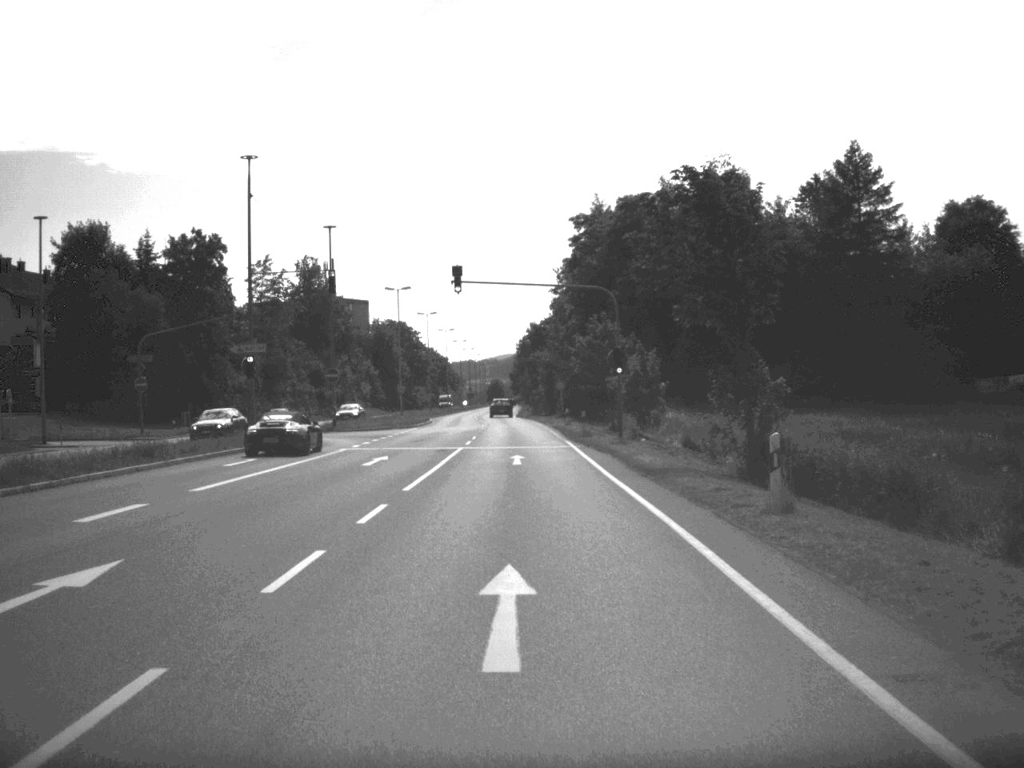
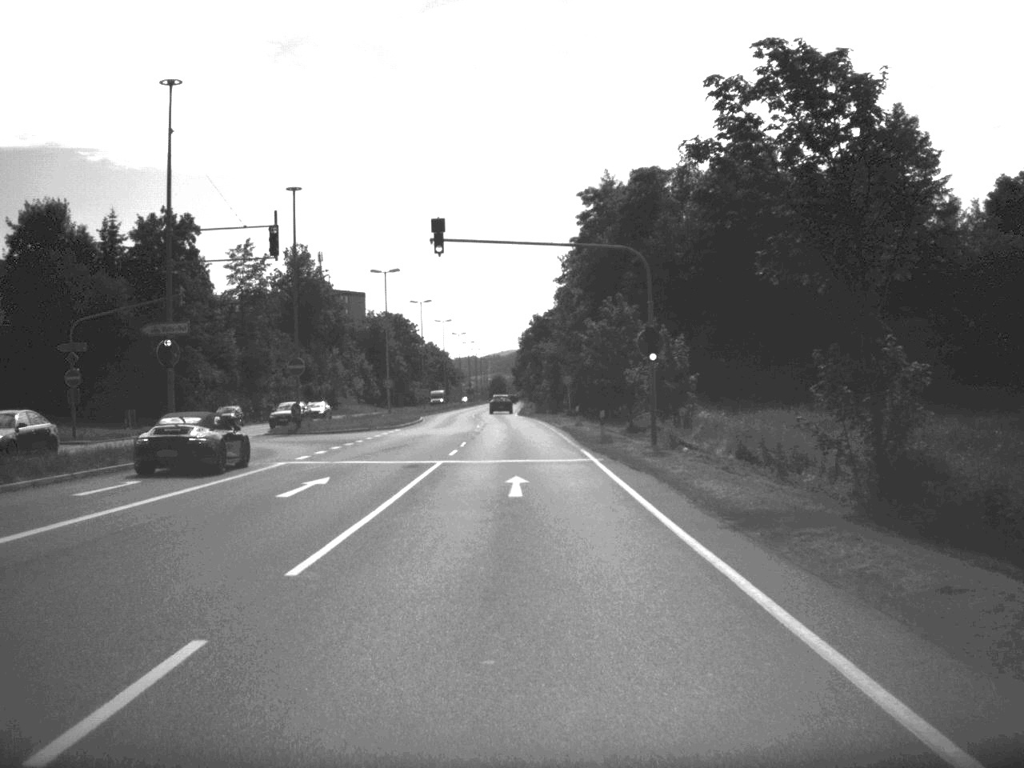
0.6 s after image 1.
(0.0, +10.9) m; 0°
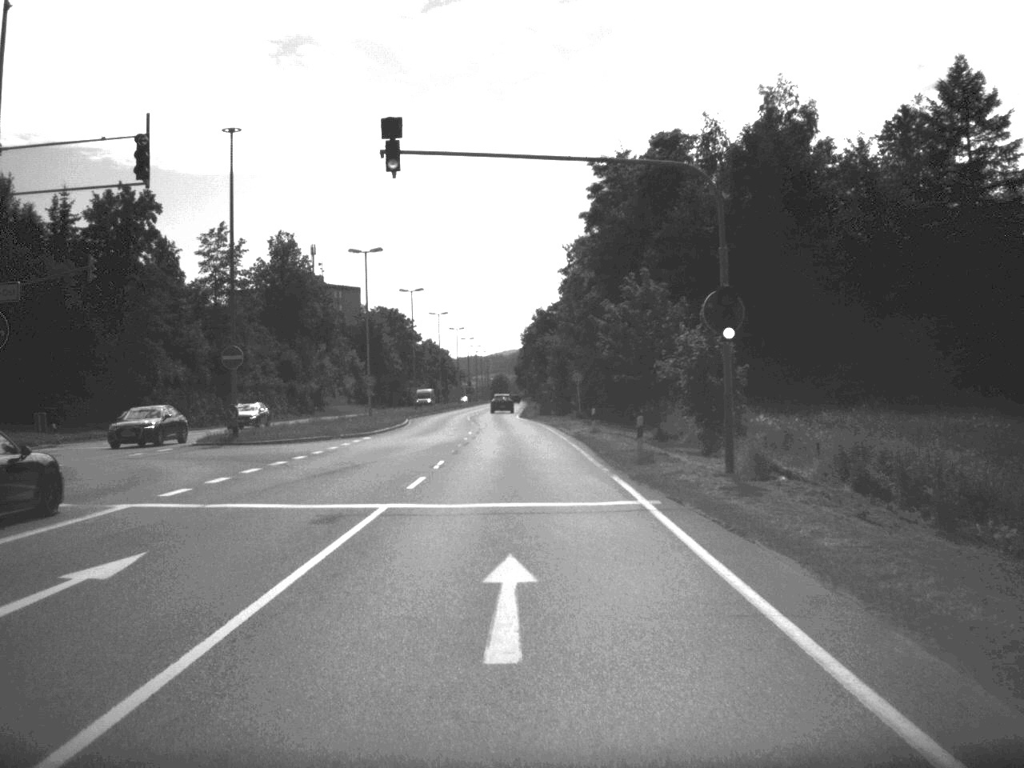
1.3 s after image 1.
(0.0, +12.2) m; 0°
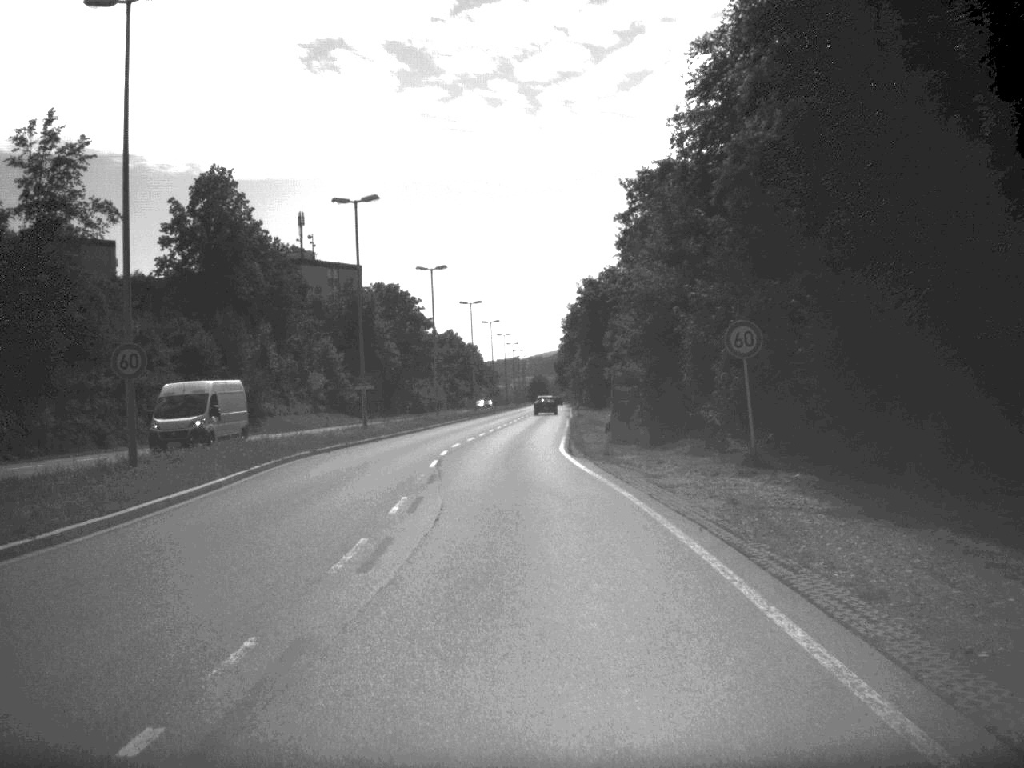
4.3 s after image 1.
(-0.6, +50.6) m; -2°
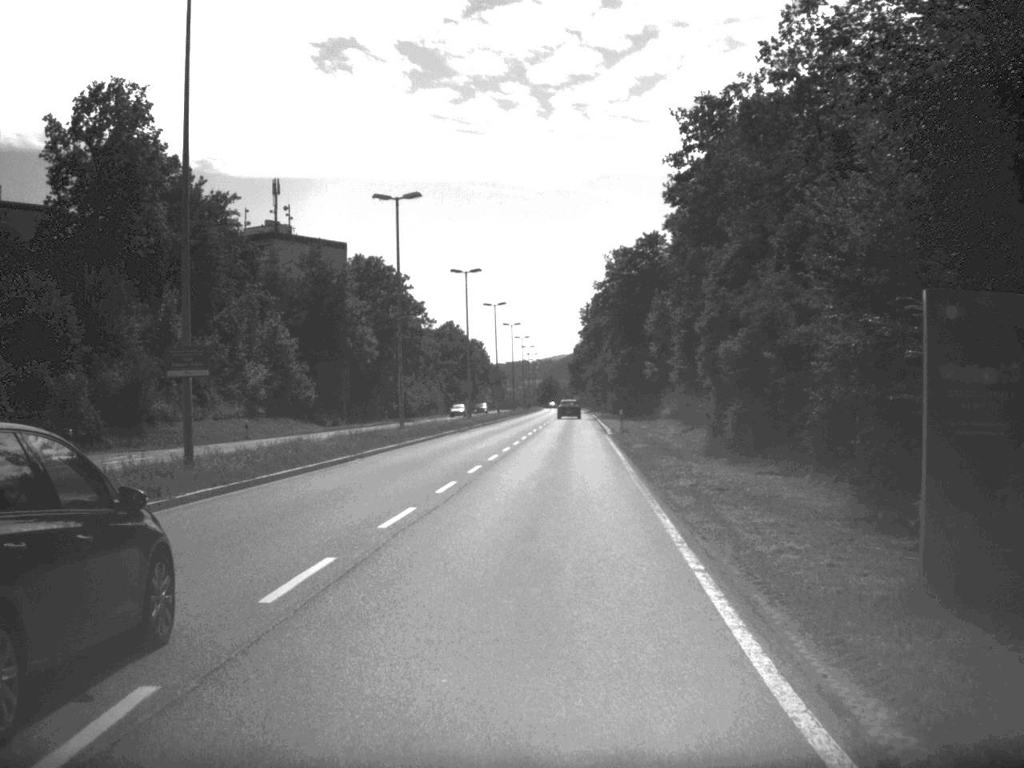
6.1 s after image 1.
(-0.3, +30.6) m; 0°
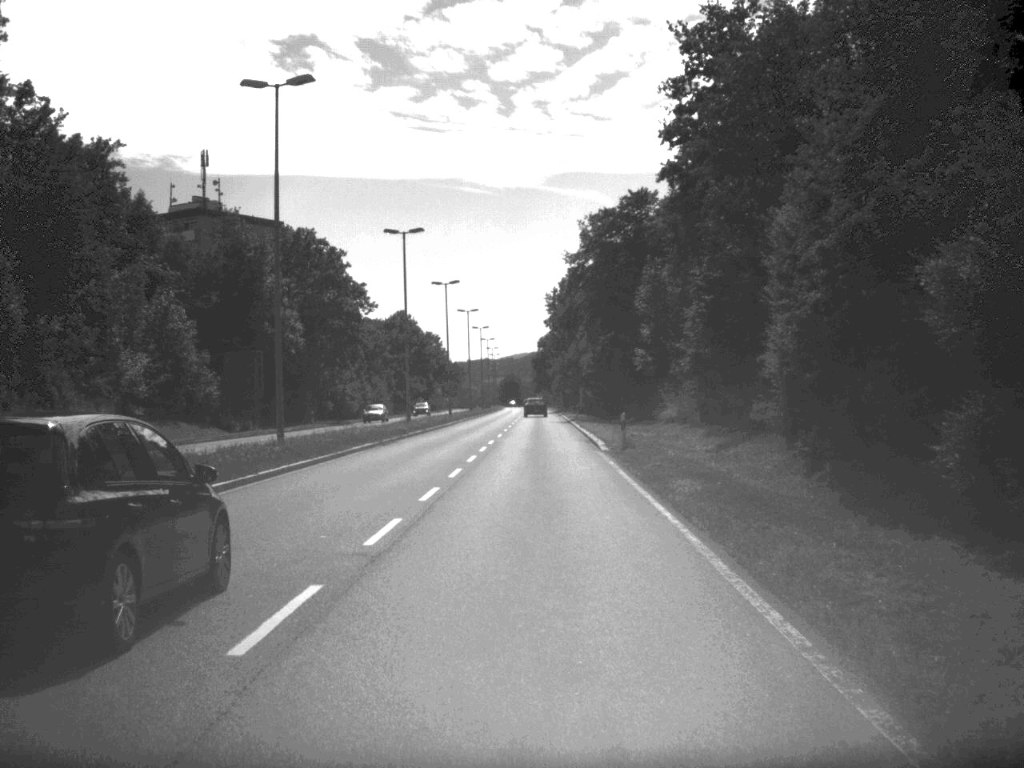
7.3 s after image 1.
(+0.3, +19.5) m; +2°
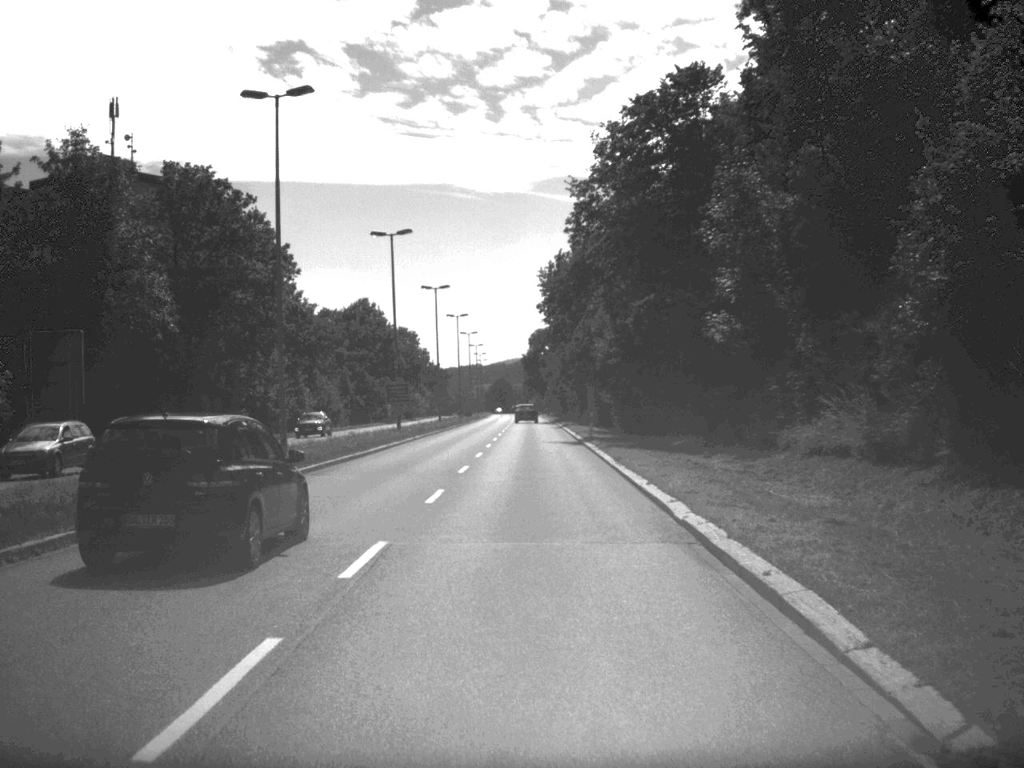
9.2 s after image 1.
(+0.2, +30.9) m; 0°
